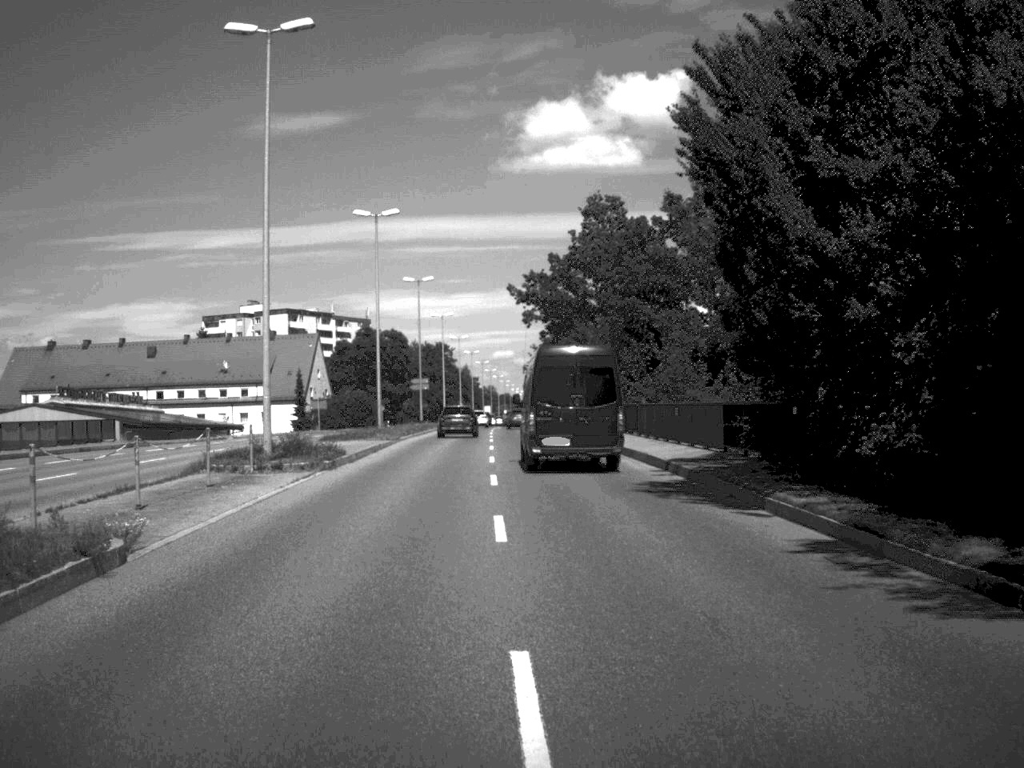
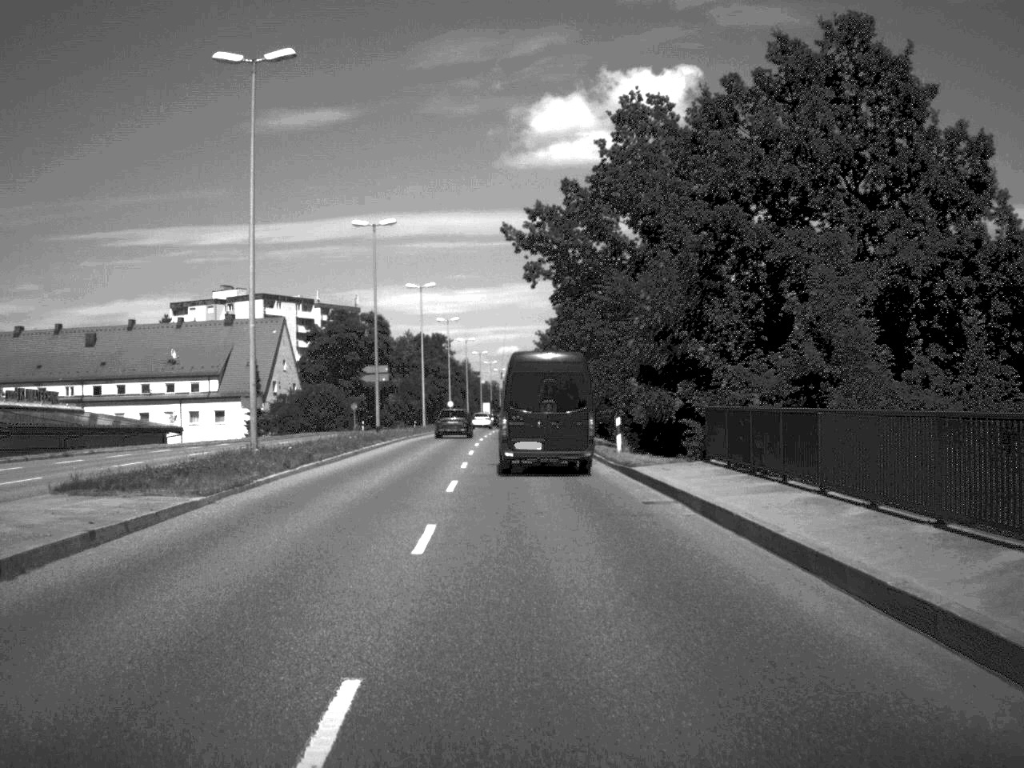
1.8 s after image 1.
(0.0, +27.1) m; 0°
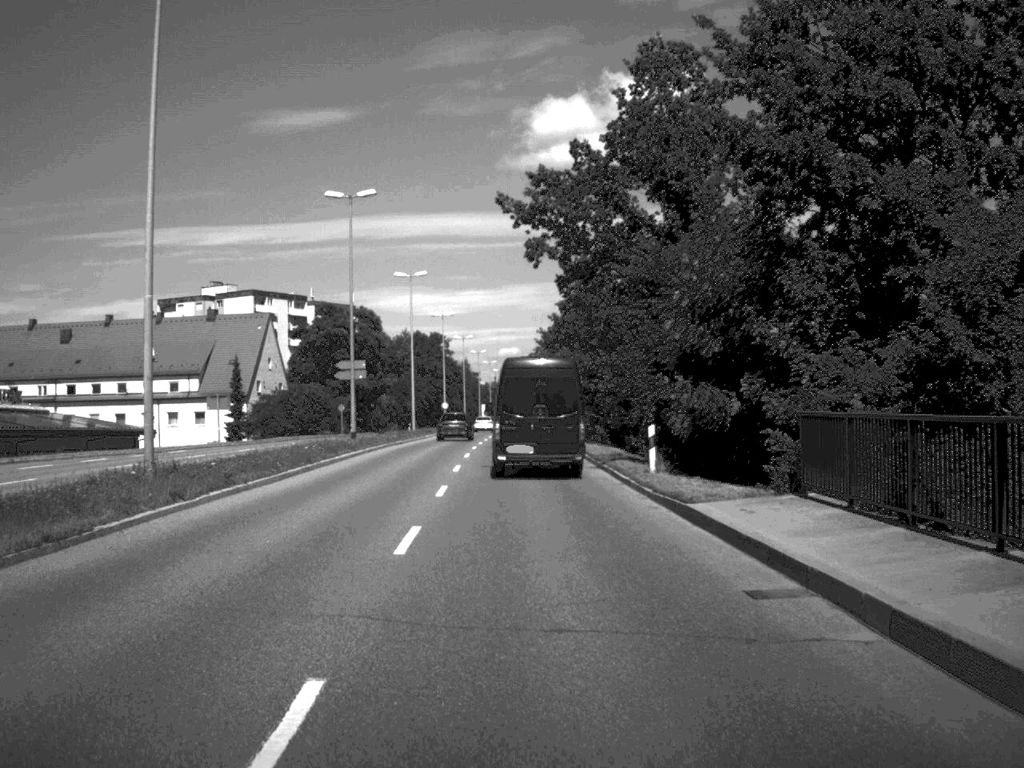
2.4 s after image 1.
(0.0, +8.8) m; 0°
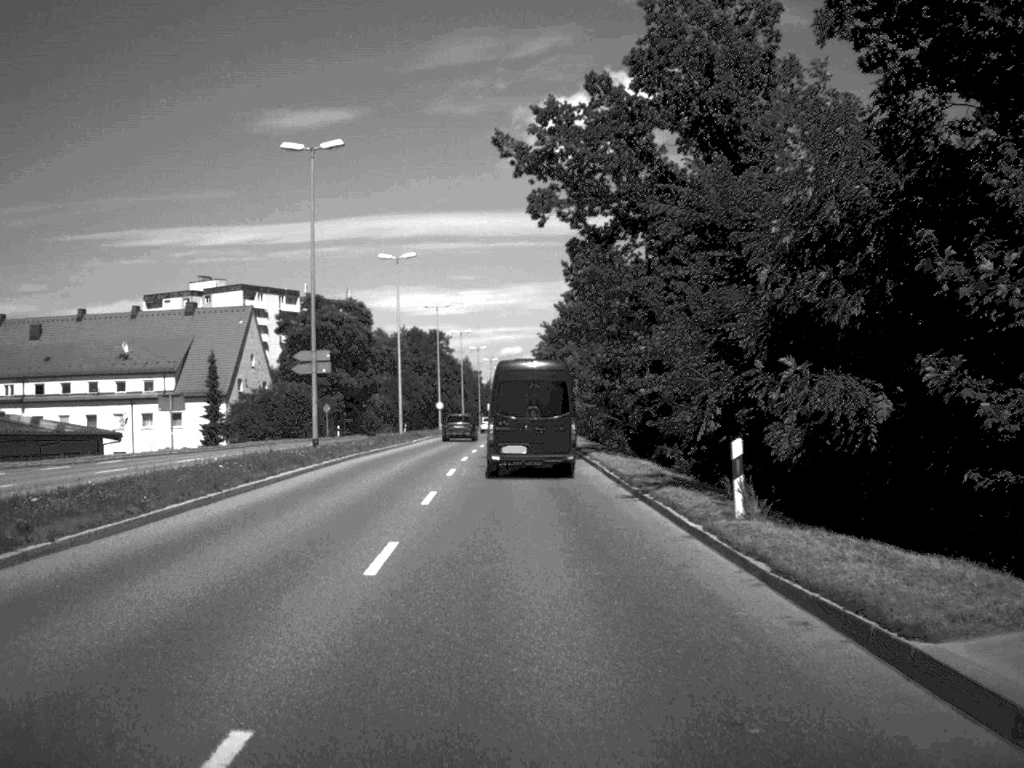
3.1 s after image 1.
(0.0, +10.0) m; 0°
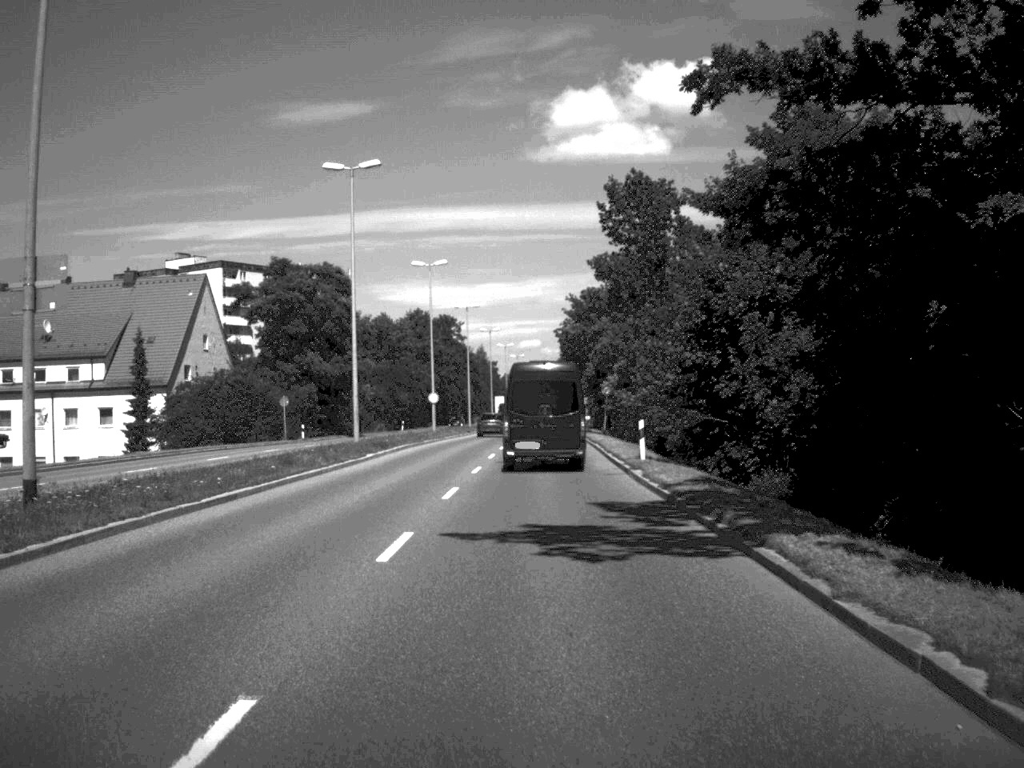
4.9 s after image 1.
(-0.3, +25.8) m; -1°
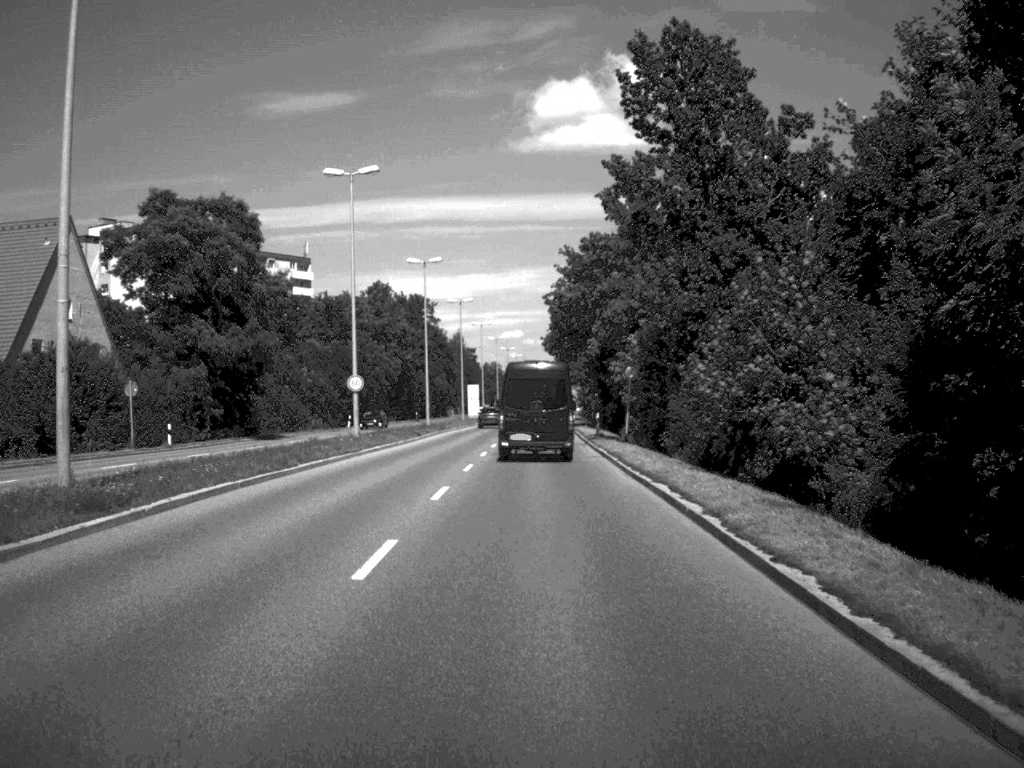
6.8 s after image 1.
(+0.1, +27.9) m; +1°
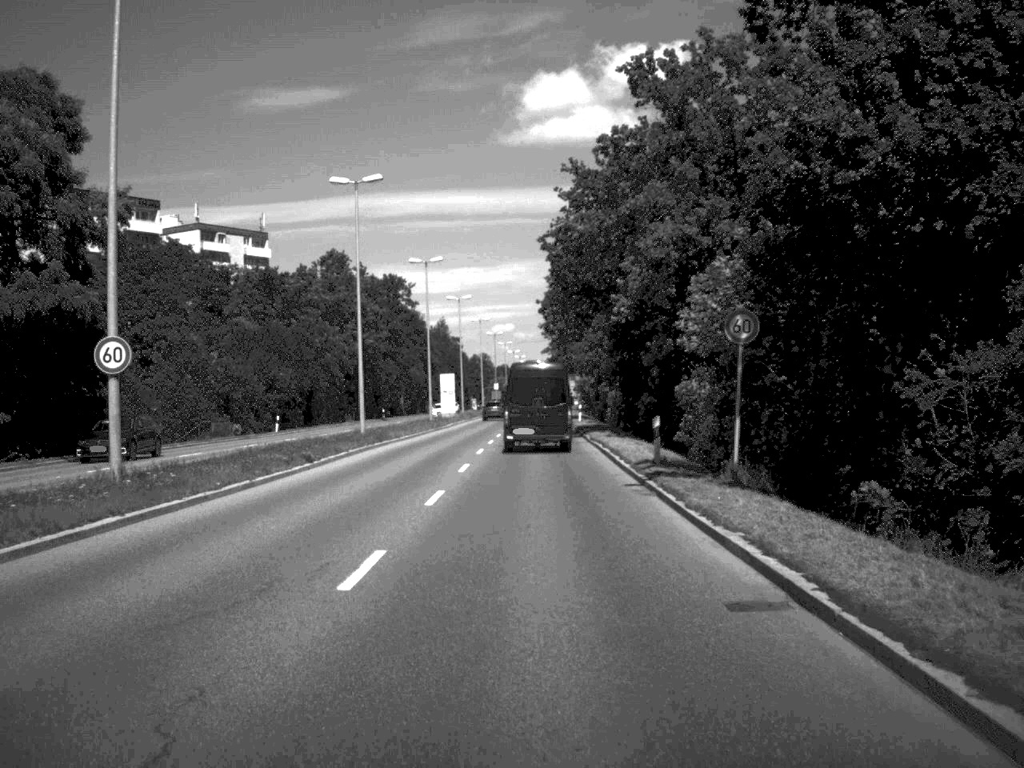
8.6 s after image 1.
(+0.1, +27.1) m; 0°
